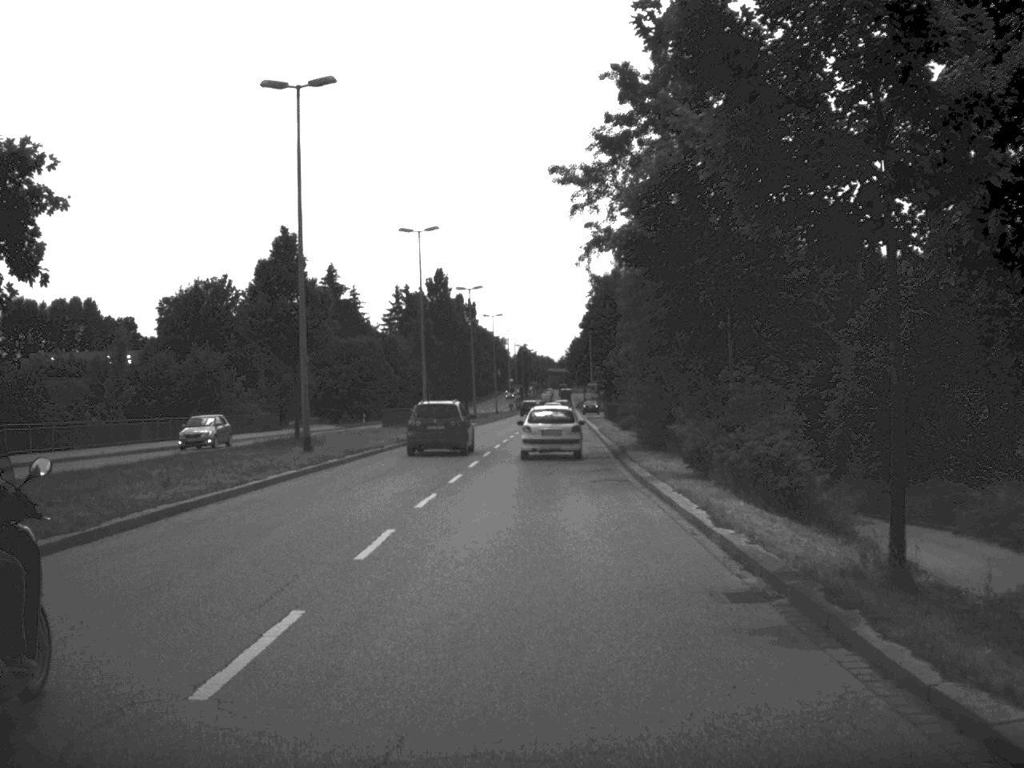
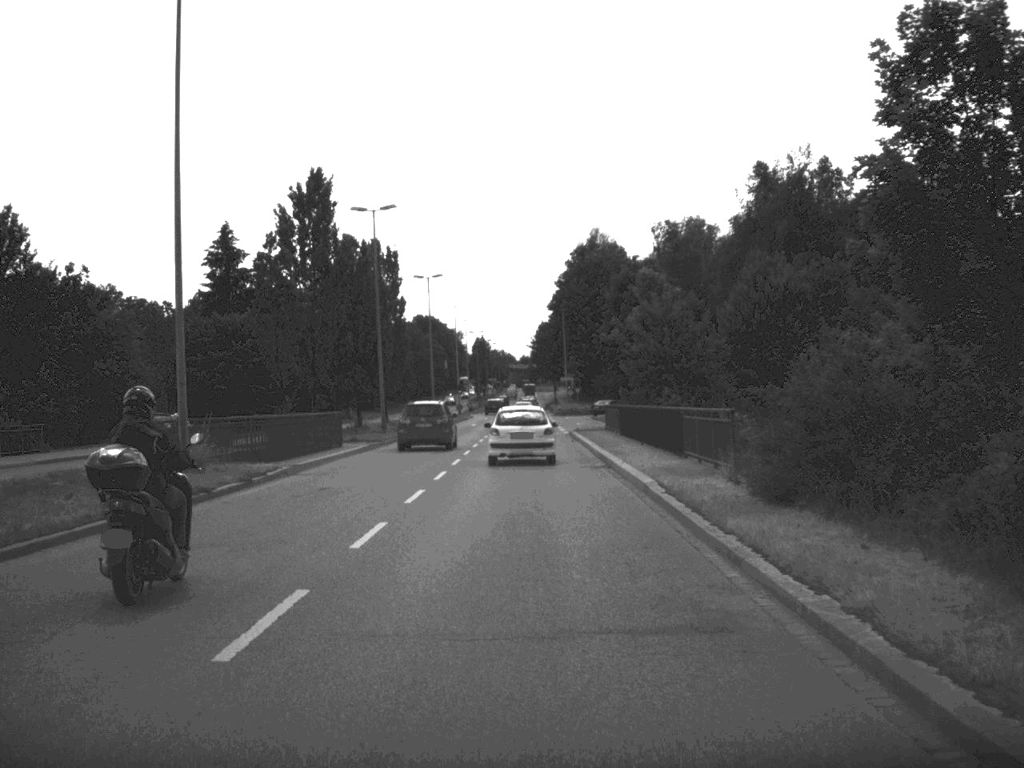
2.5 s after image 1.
(+0.6, +40.4) m; +1°
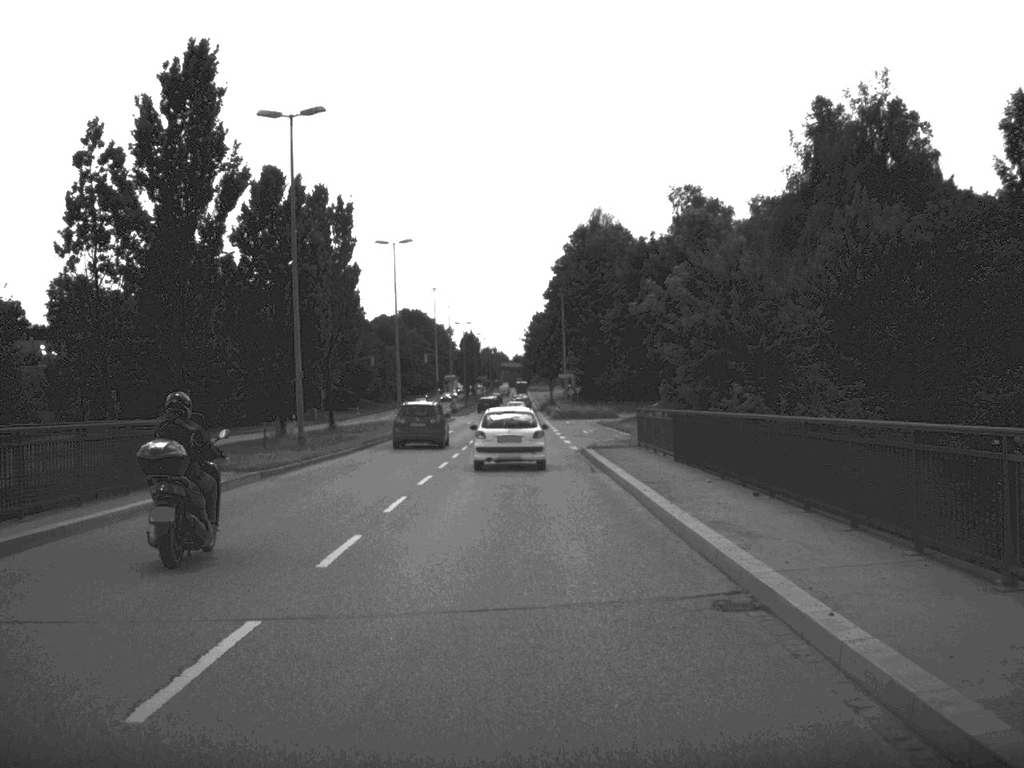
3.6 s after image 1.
(0.0, +19.1) m; 0°
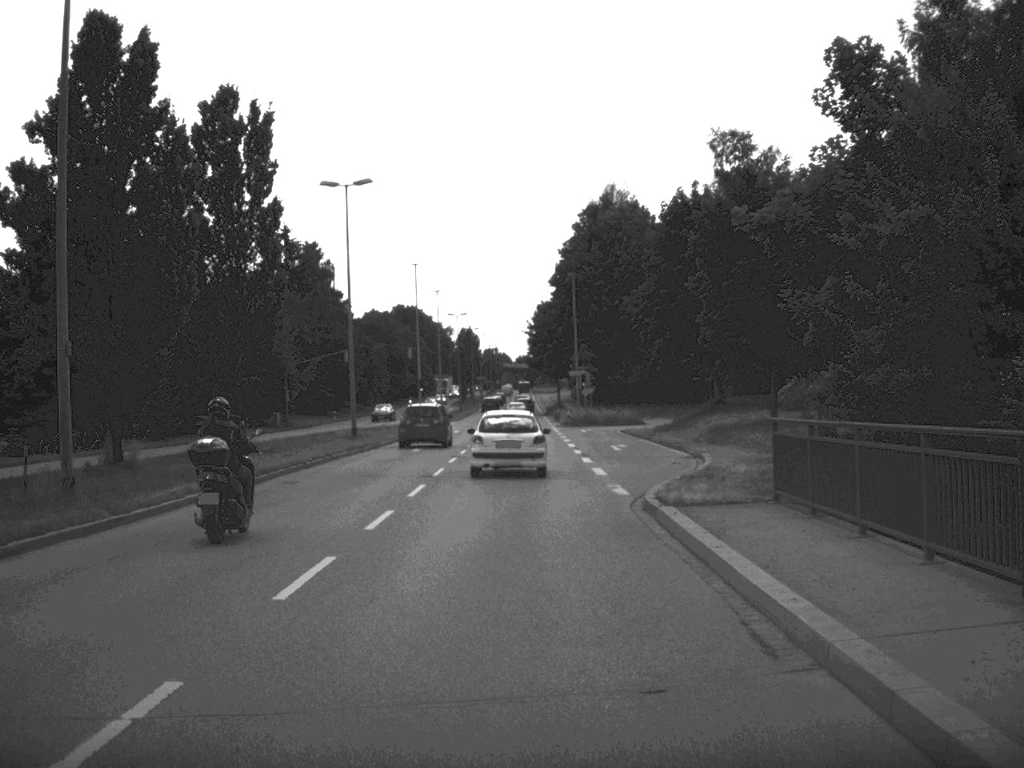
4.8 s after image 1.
(0.0, +19.6) m; 0°
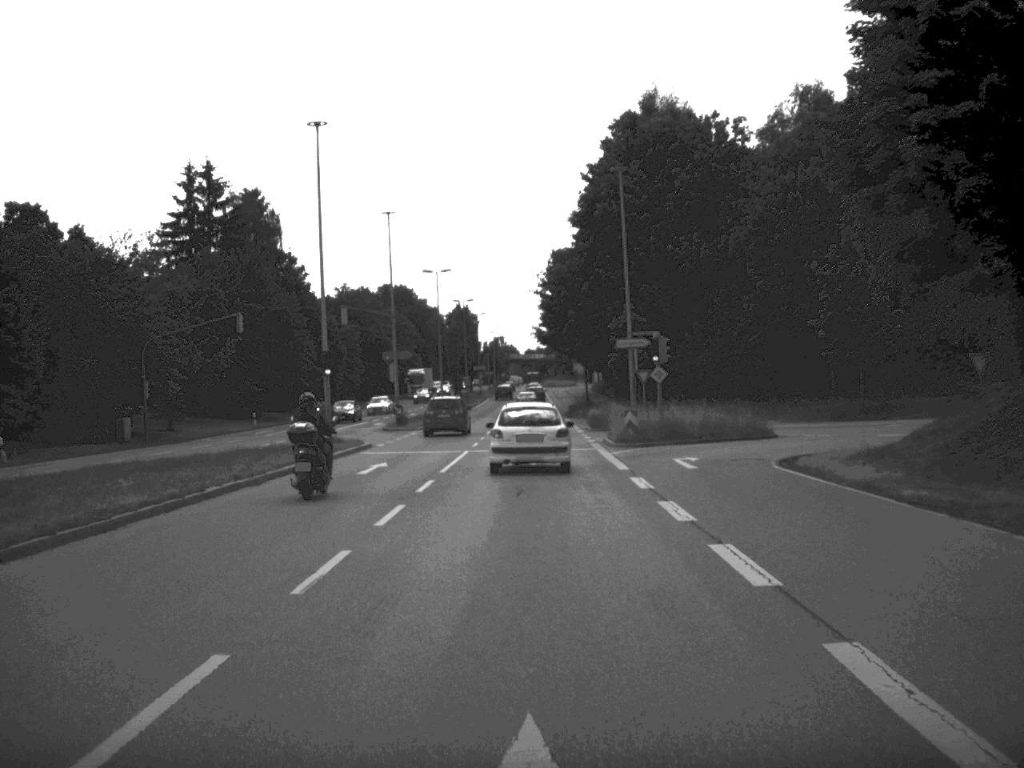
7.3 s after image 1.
(-0.3, +40.8) m; -1°
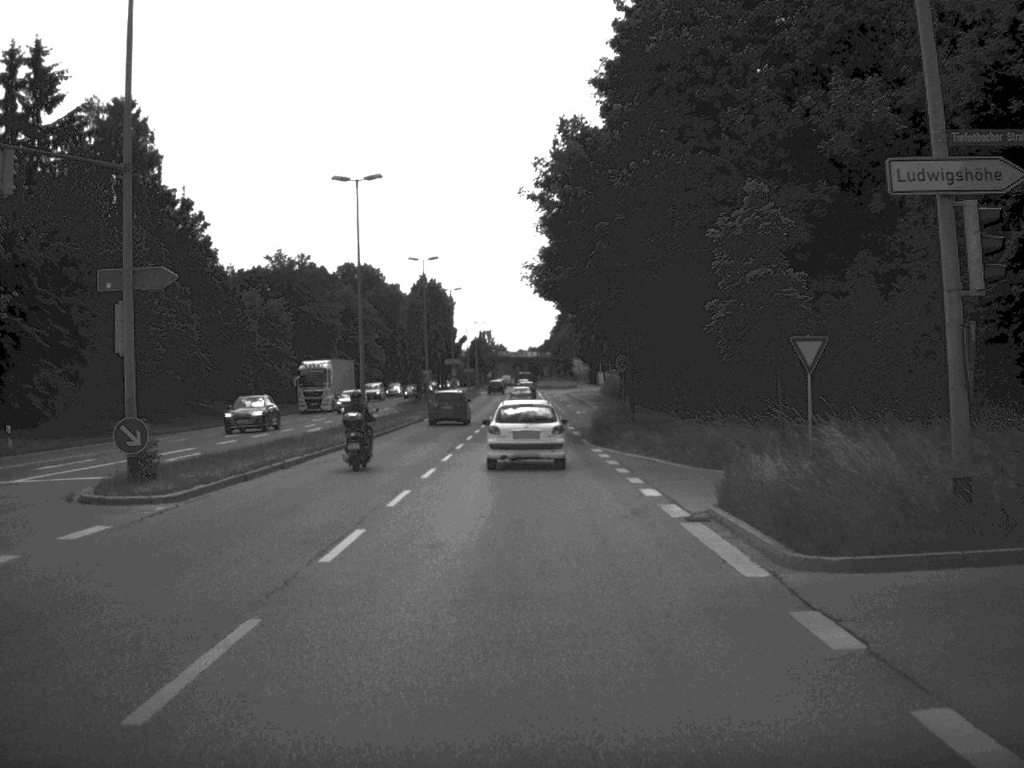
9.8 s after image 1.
(+0.1, +39.9) m; 0°
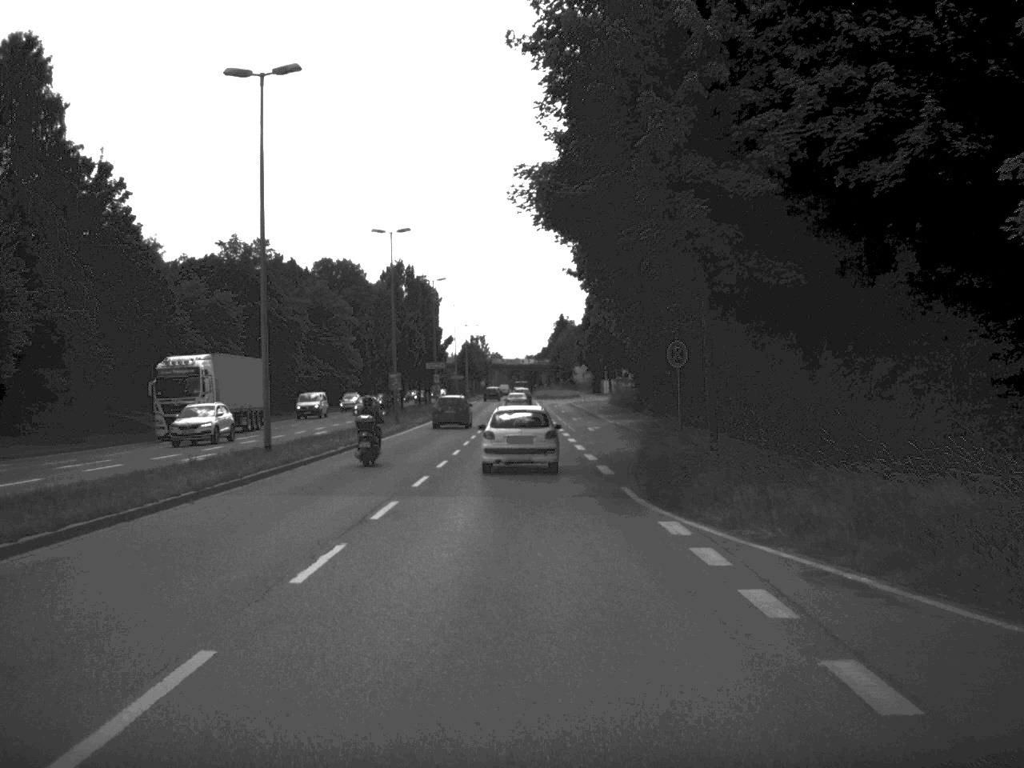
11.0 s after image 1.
(0.0, +18.7) m; 0°
